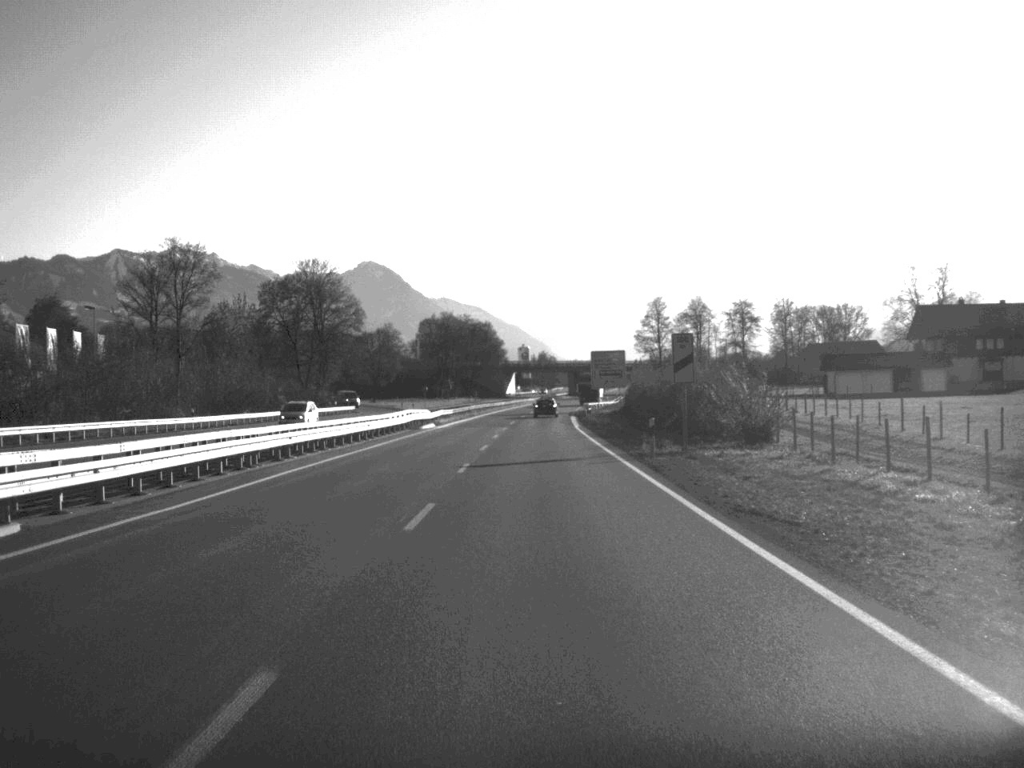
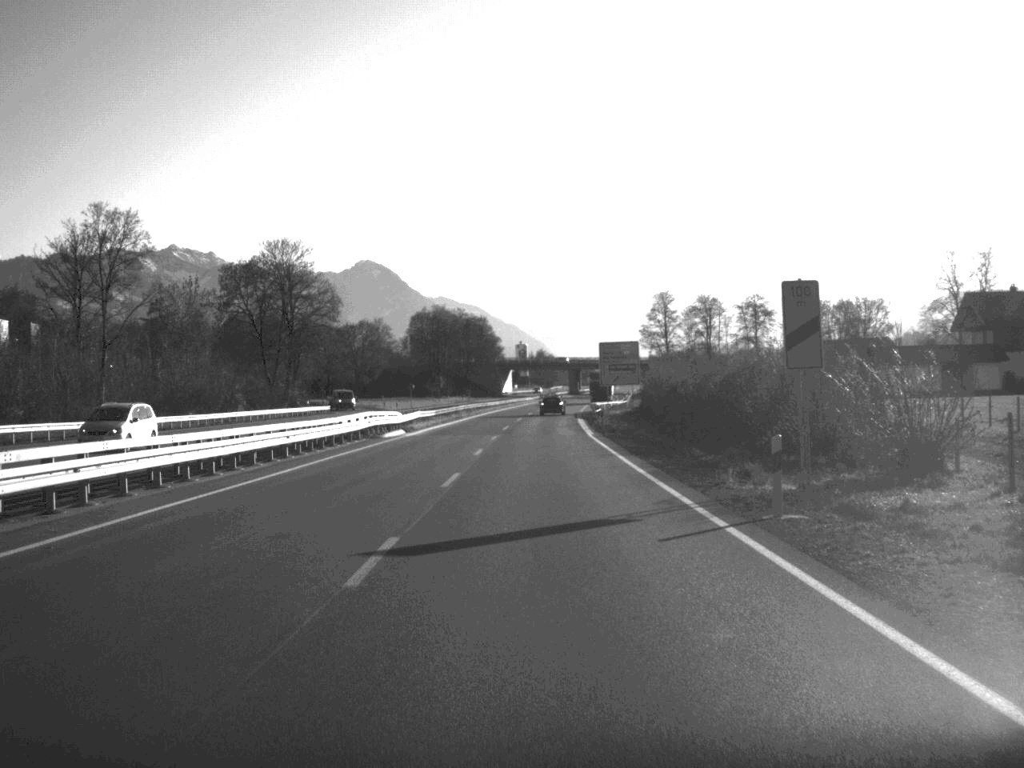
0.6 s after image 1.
(0.0, +16.8) m; 0°
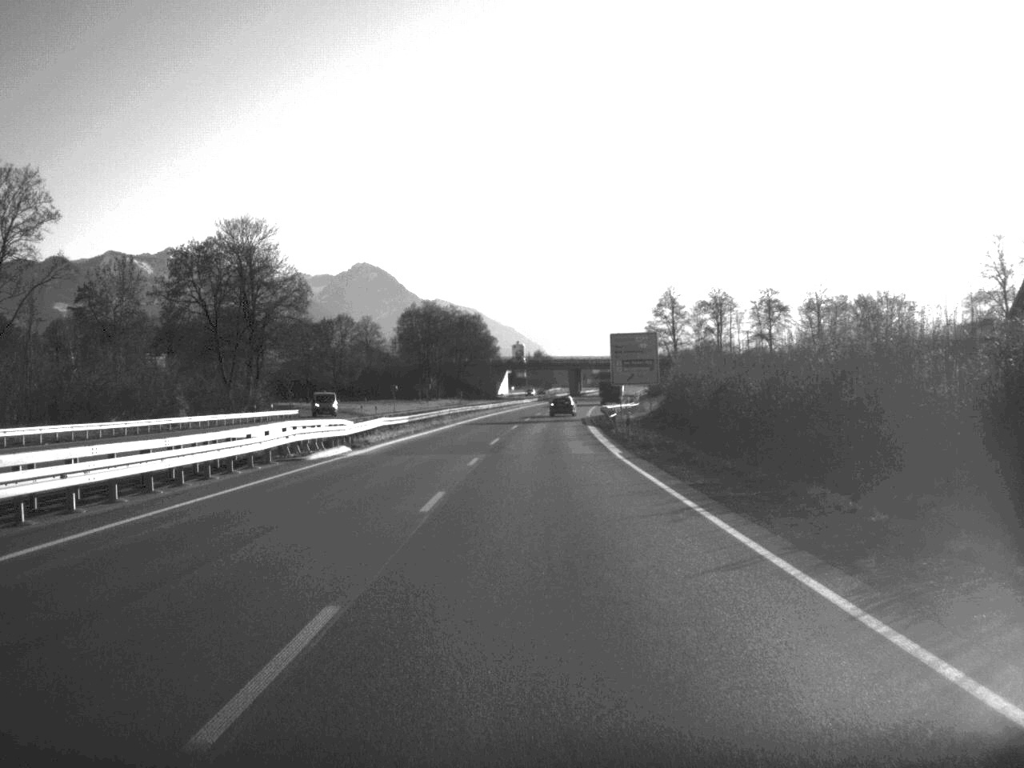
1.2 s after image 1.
(0.0, +16.7) m; 0°
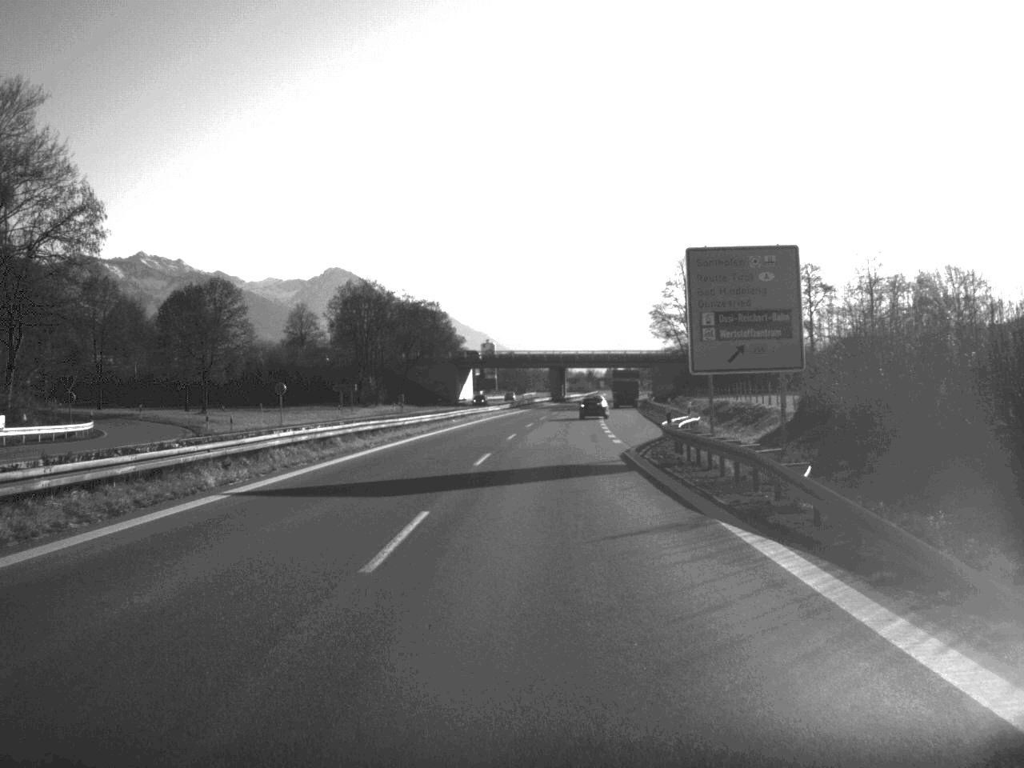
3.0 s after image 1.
(+0.5, +50.8) m; +1°
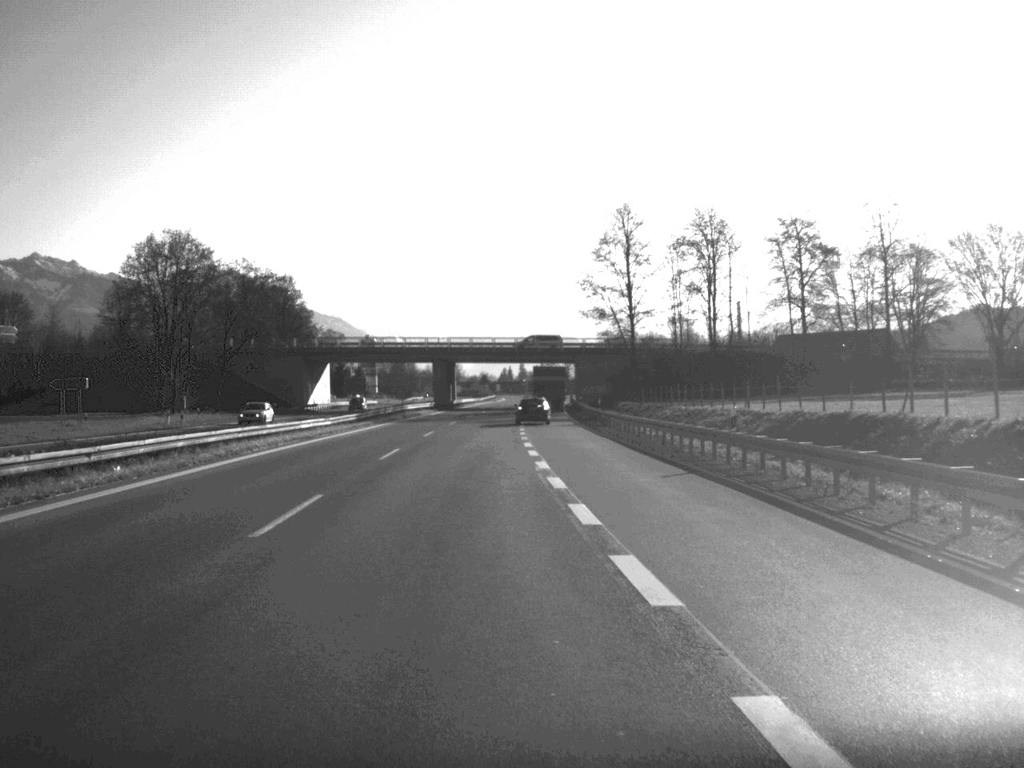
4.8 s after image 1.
(+2.0, +50.9) m; +5°
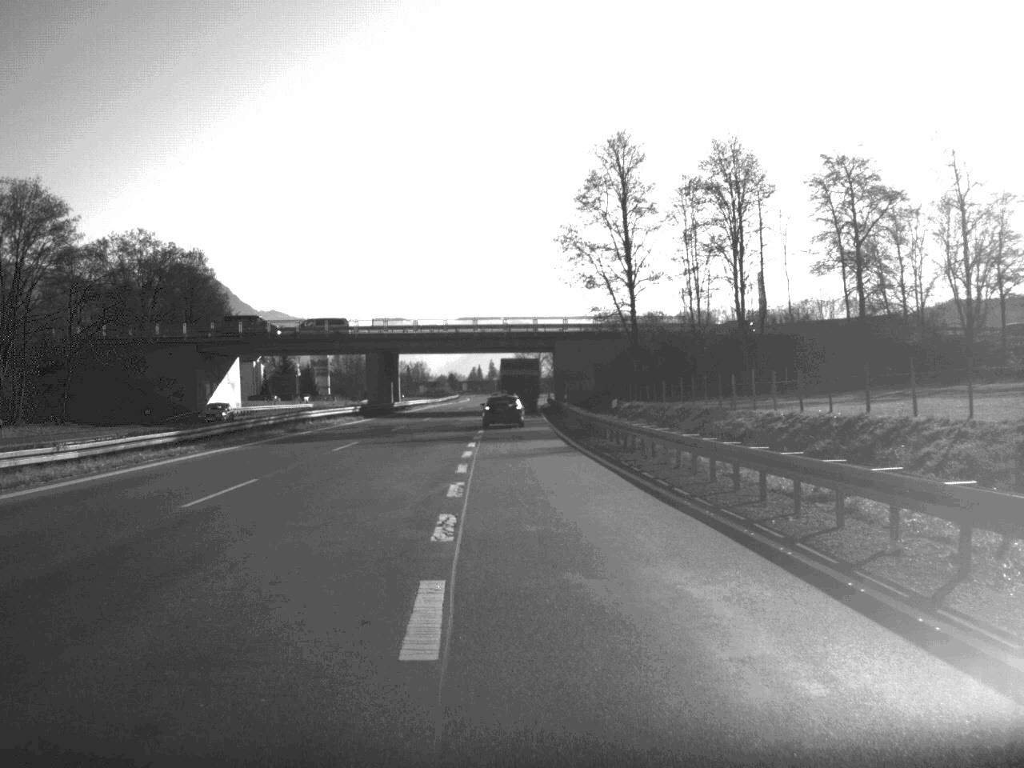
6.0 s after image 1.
(+0.5, +31.7) m; +1°
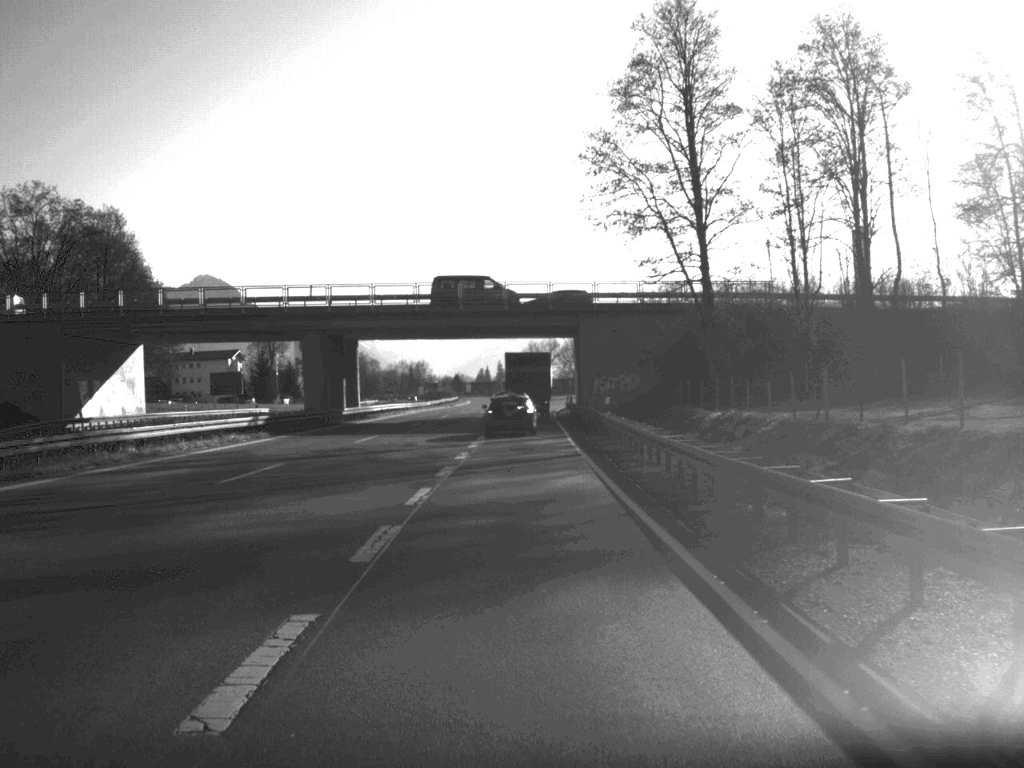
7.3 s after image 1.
(-0.1, +31.2) m; 0°
